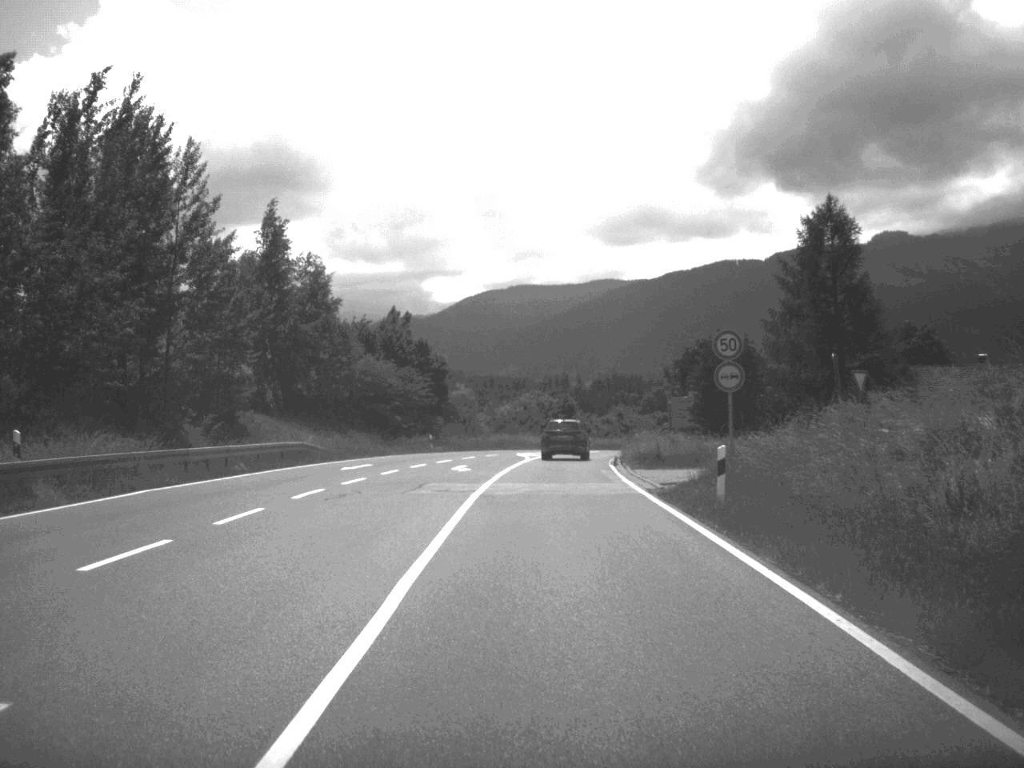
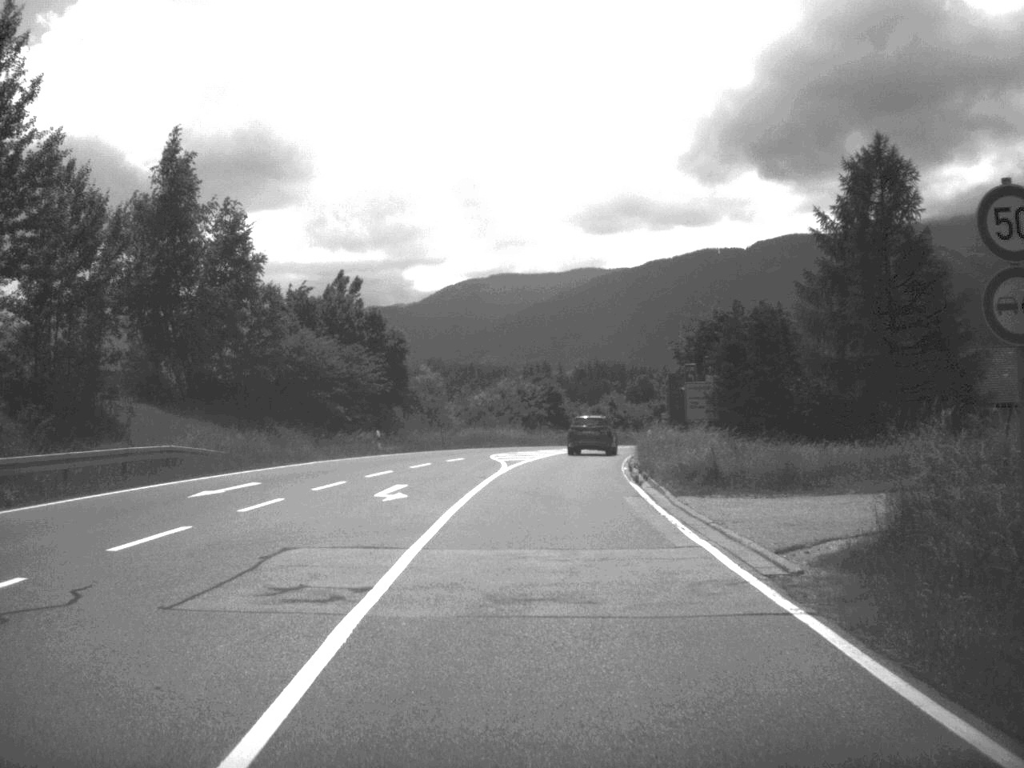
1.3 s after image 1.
(+0.1, +15.6) m; +1°
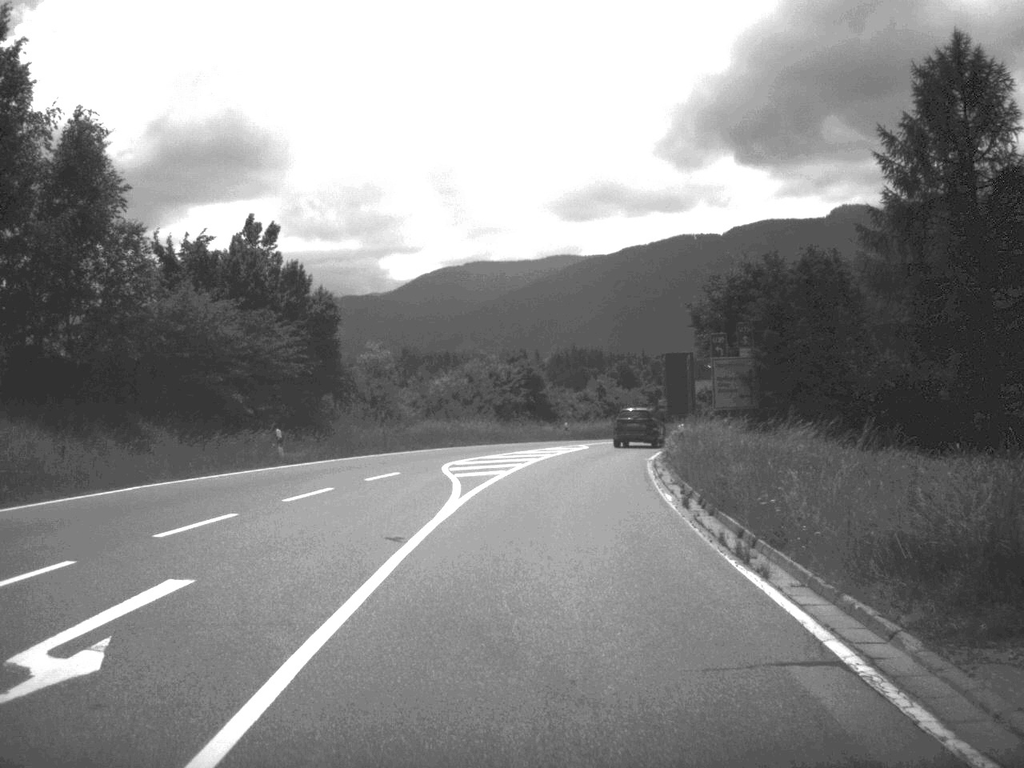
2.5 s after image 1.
(+0.1, +16.3) m; +1°
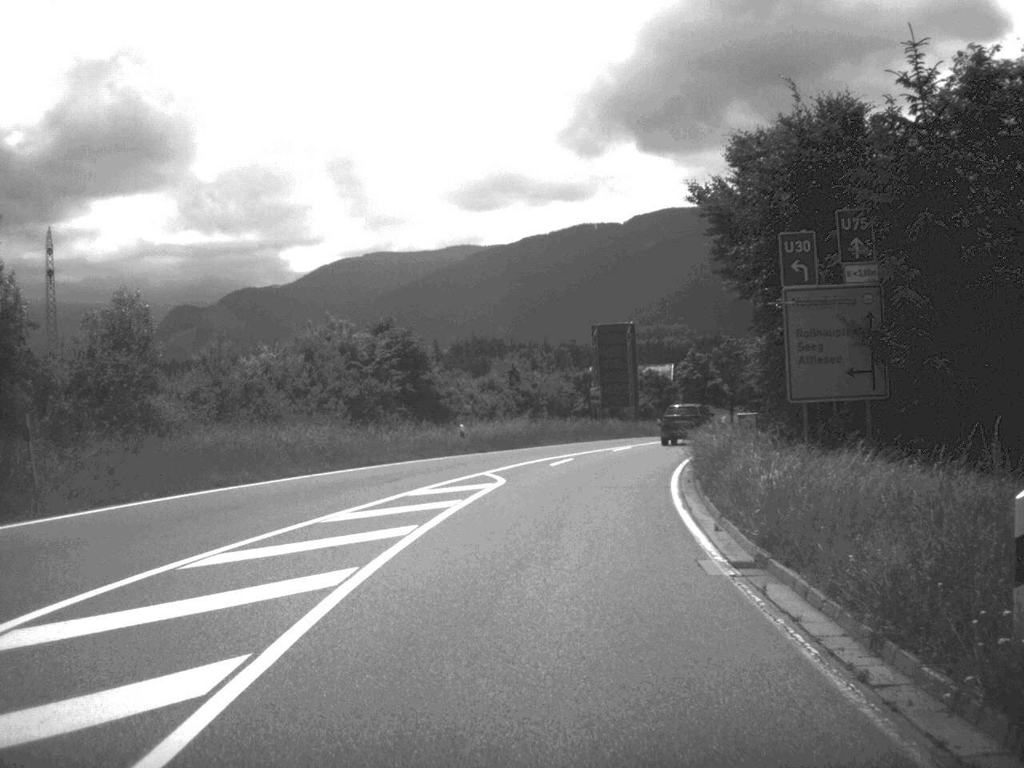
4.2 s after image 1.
(+0.8, +26.3) m; +4°
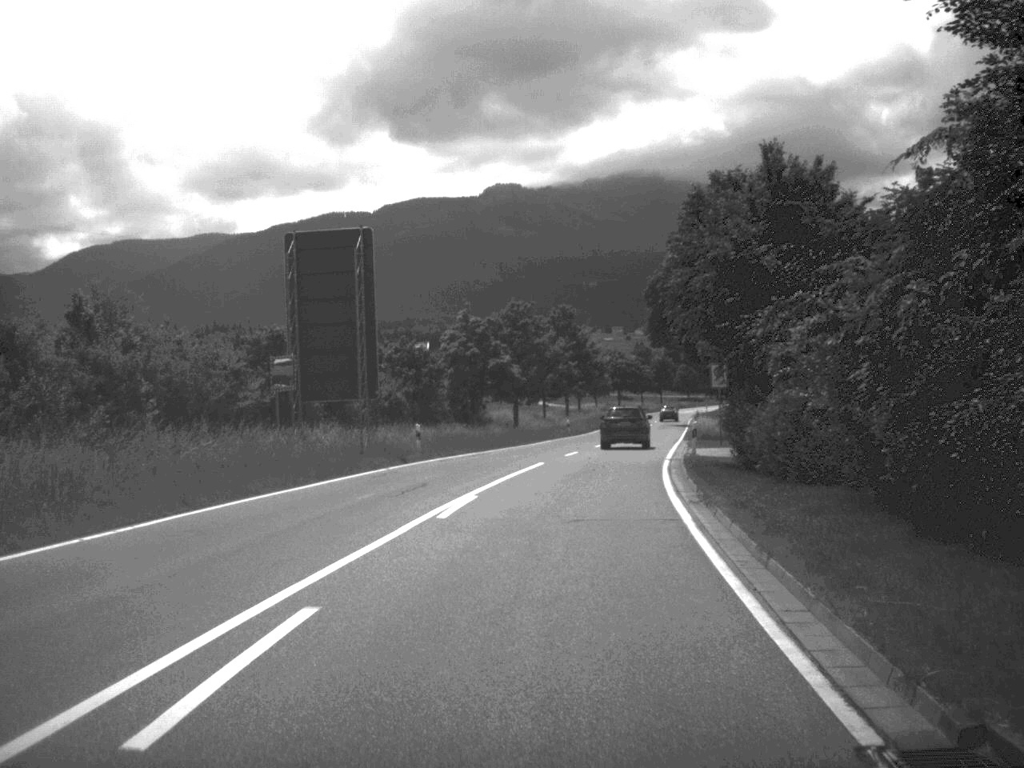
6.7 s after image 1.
(+3.3, +38.4) m; +11°
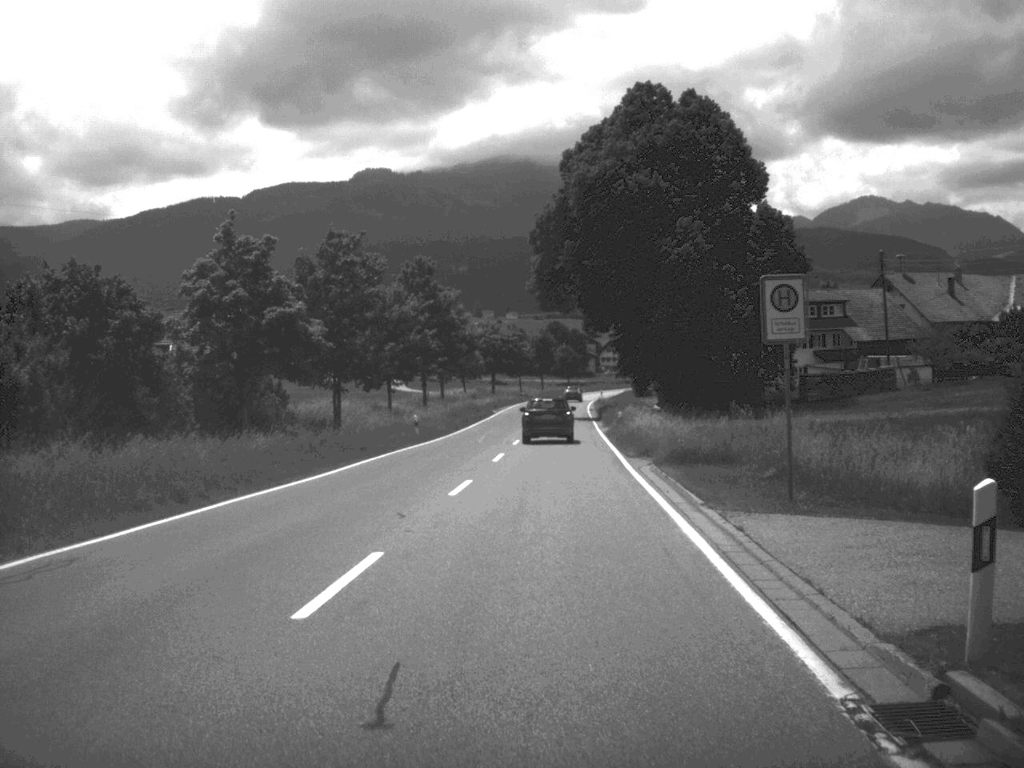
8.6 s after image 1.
(+1.7, +31.4) m; +6°
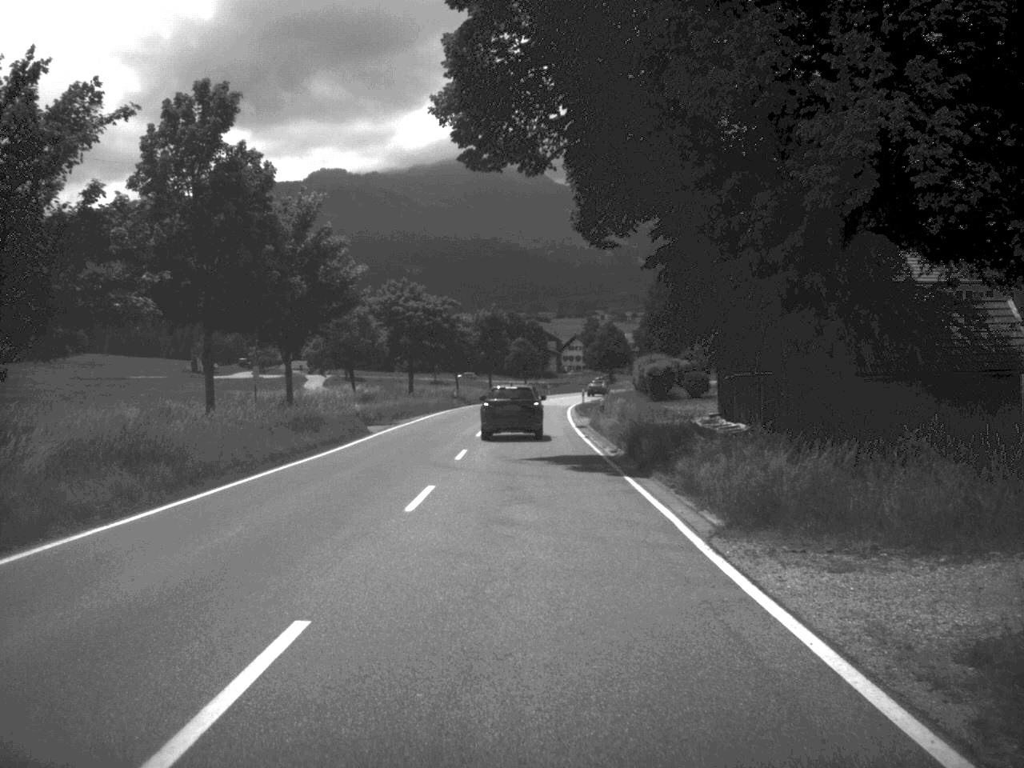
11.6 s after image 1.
(+1.1, +51.3) m; +2°
